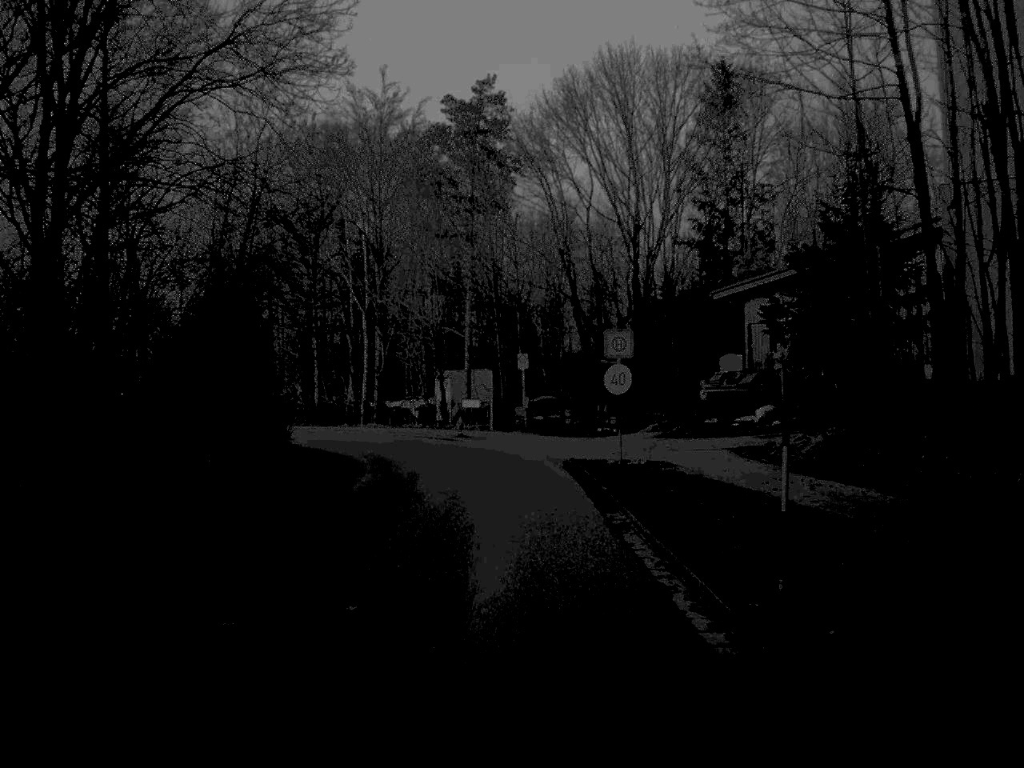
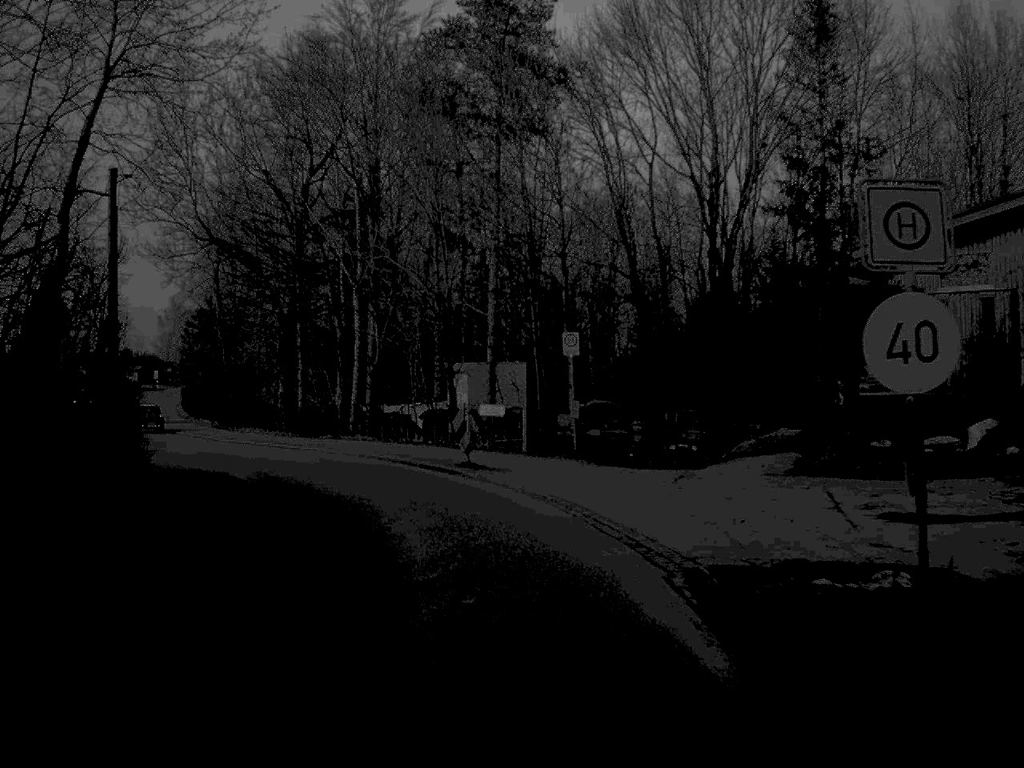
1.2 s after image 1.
(-0.1, +18.1) m; -2°
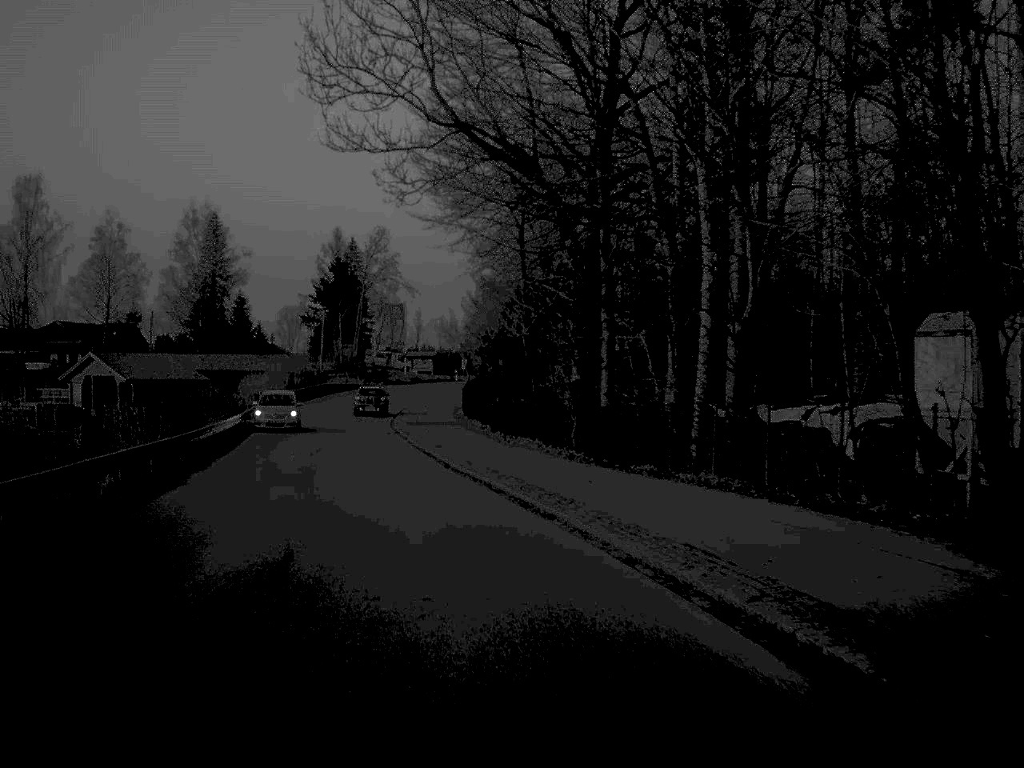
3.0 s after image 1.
(-3.2, +26.0) m; -15°
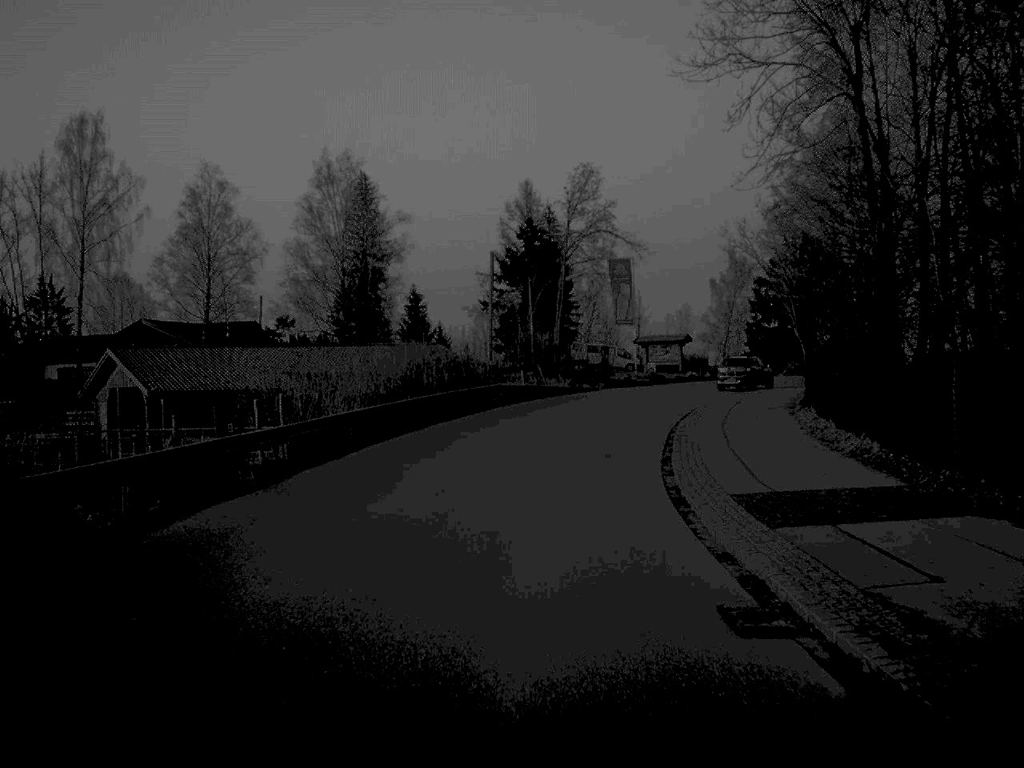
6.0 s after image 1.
(-5.1, +43.7) m; -9°
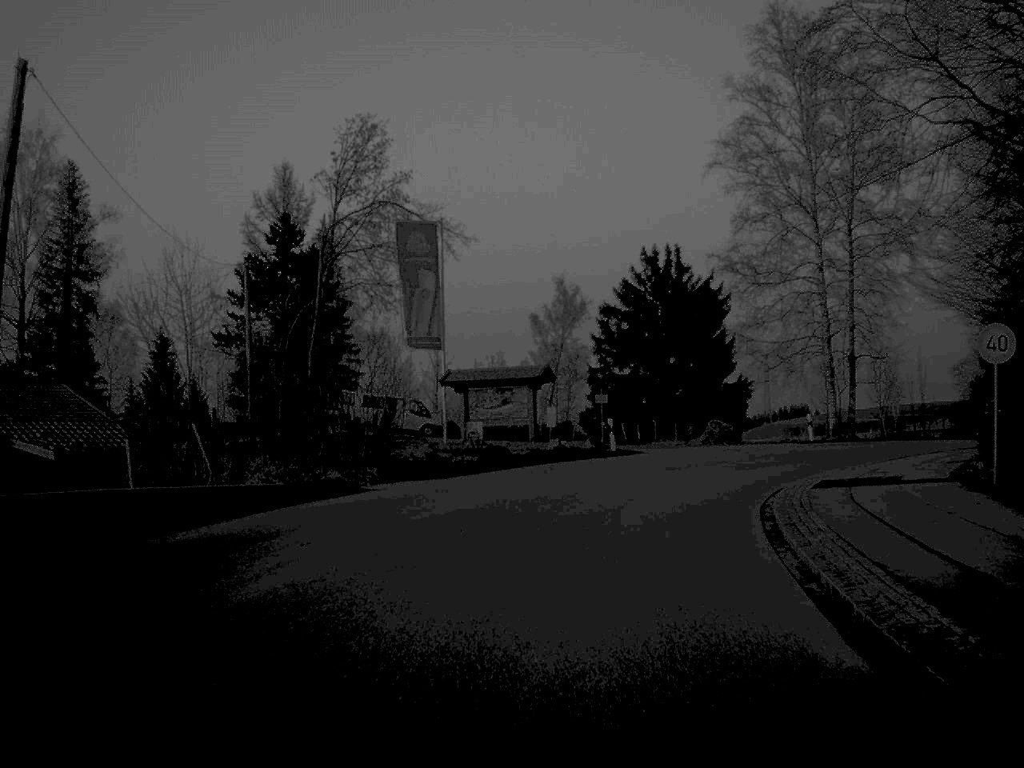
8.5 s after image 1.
(+2.4, +35.3) m; +10°
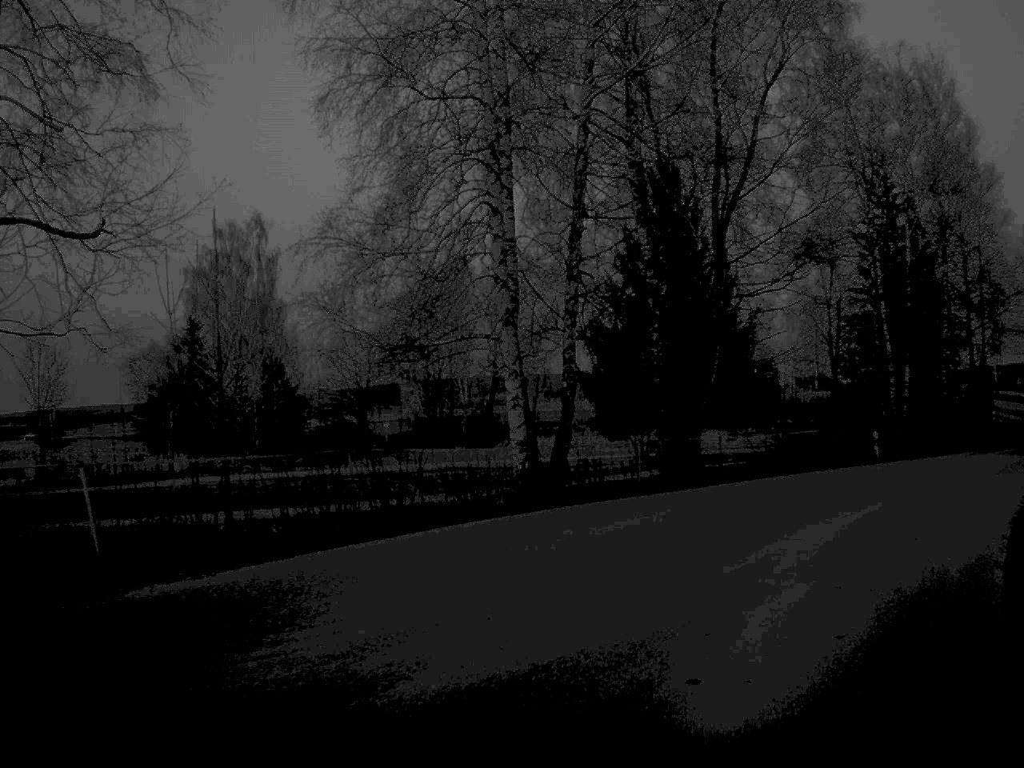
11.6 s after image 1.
(+9.4, +36.8) m; +39°
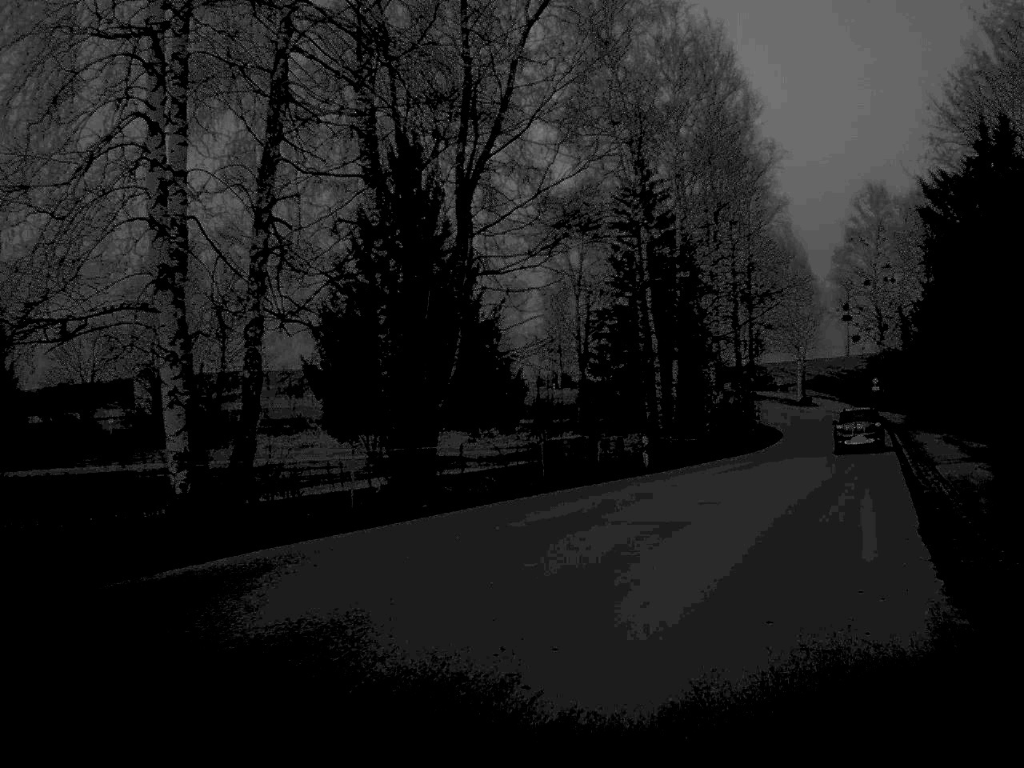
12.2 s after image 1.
(+0.7, +6.6) m; +12°
